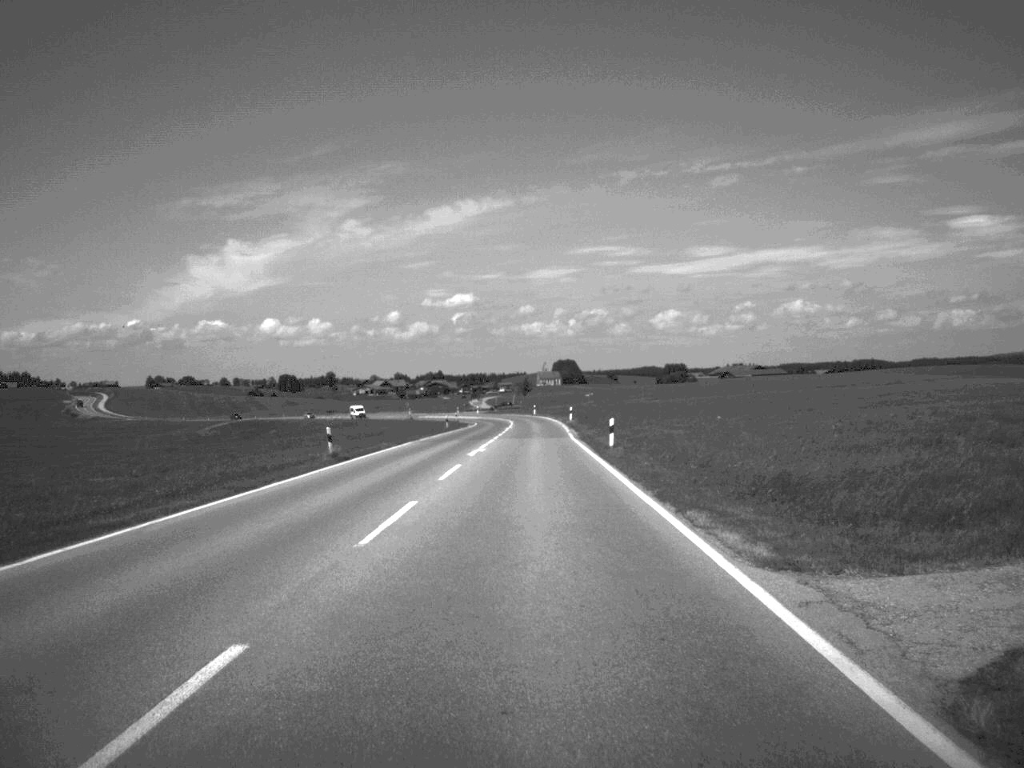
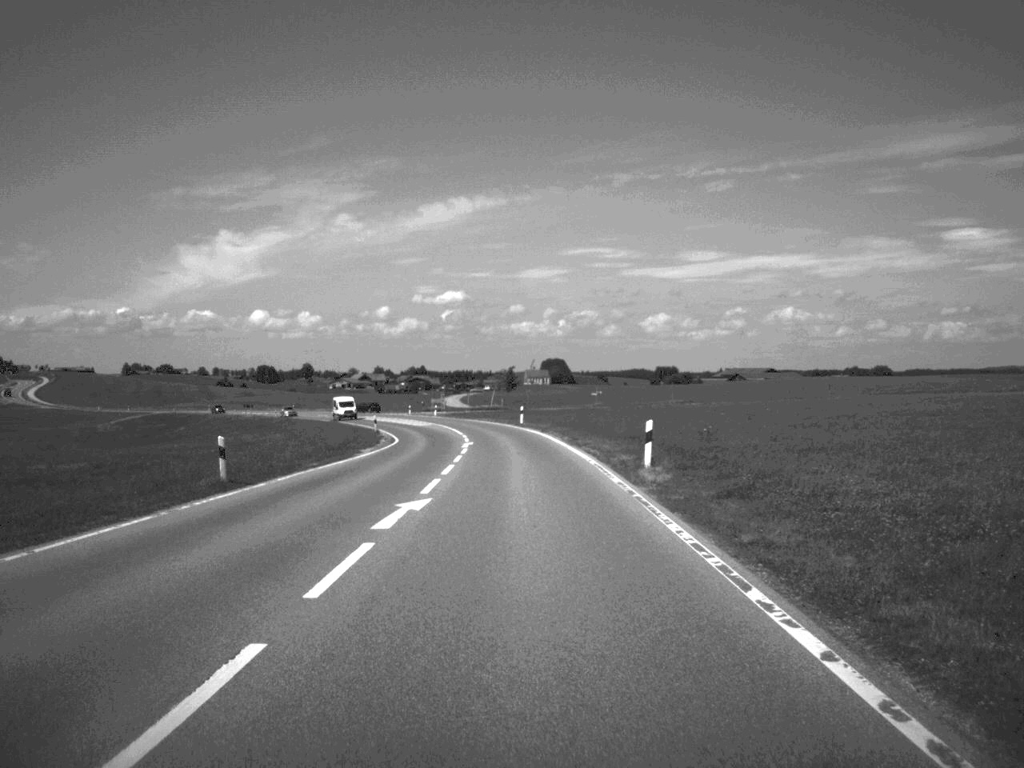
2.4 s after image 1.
(+0.3, +64.2) m; 0°
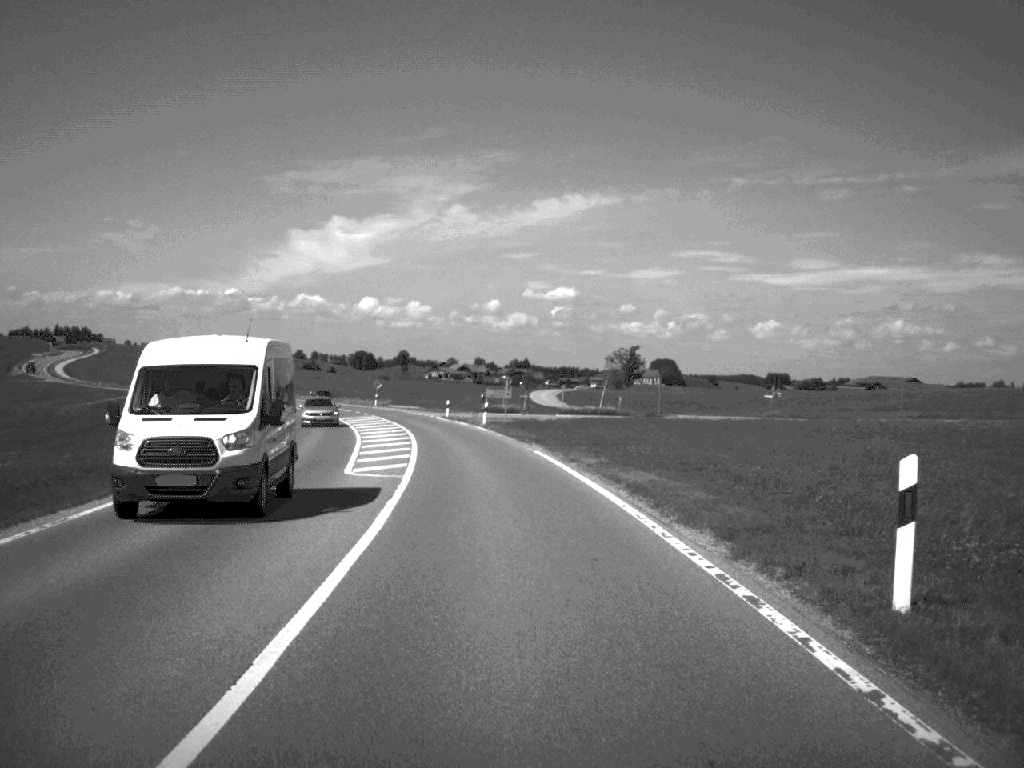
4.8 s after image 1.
(-2.2, +66.6) m; -5°
